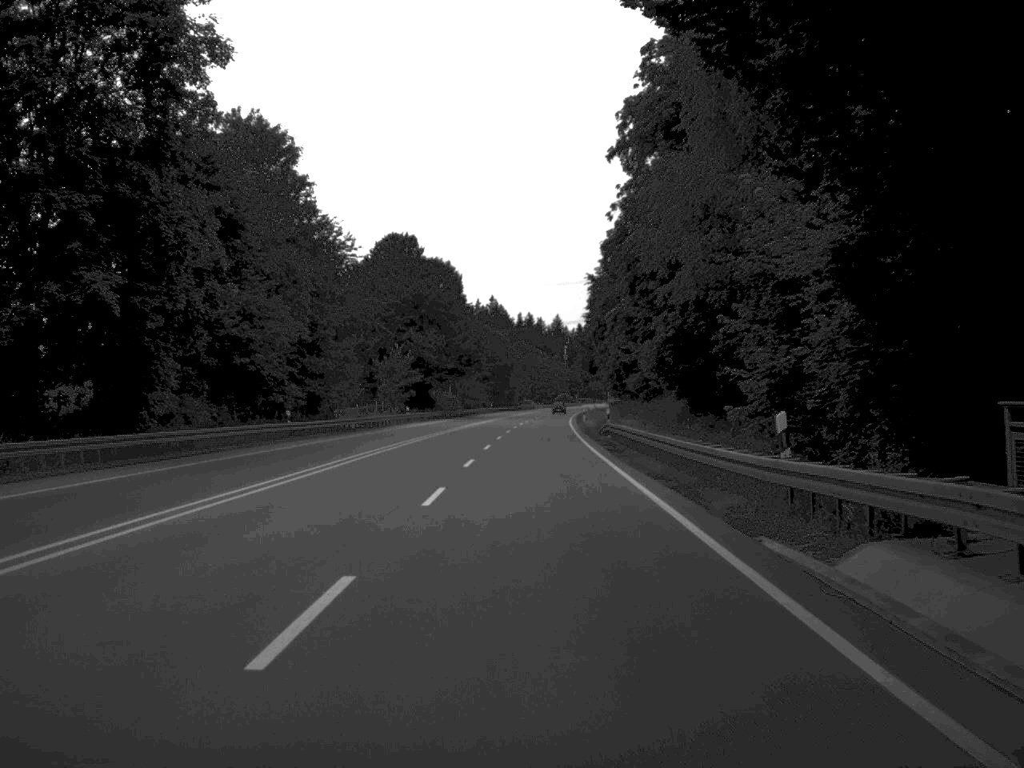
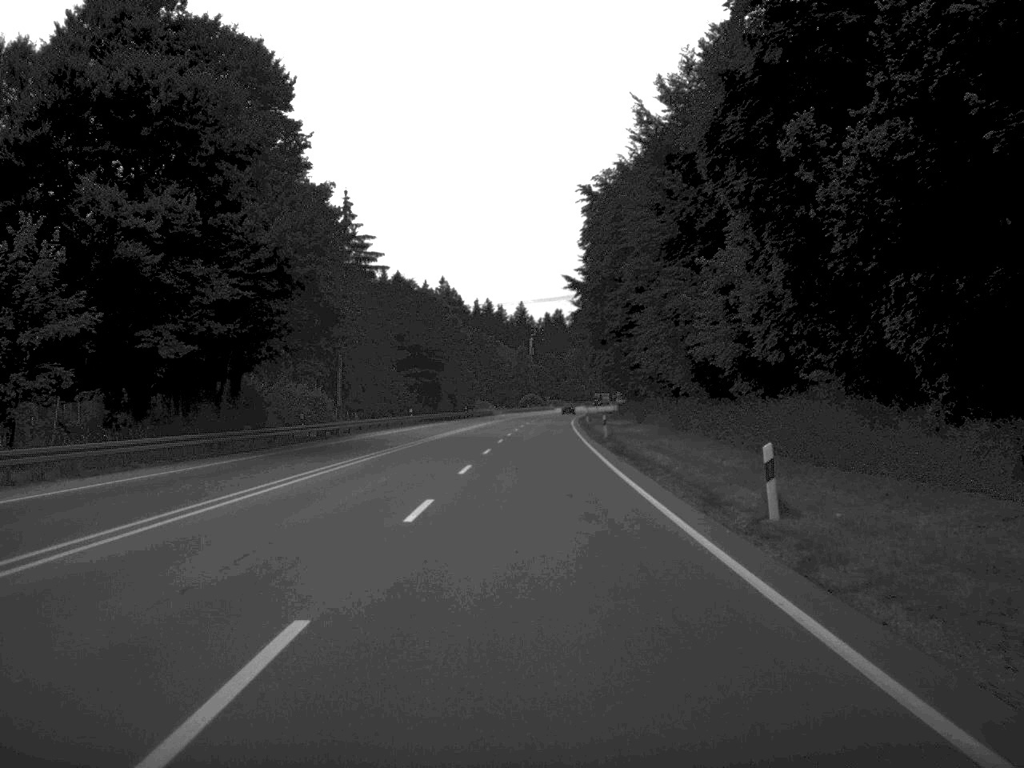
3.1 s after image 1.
(+0.9, +85.3) m; +2°
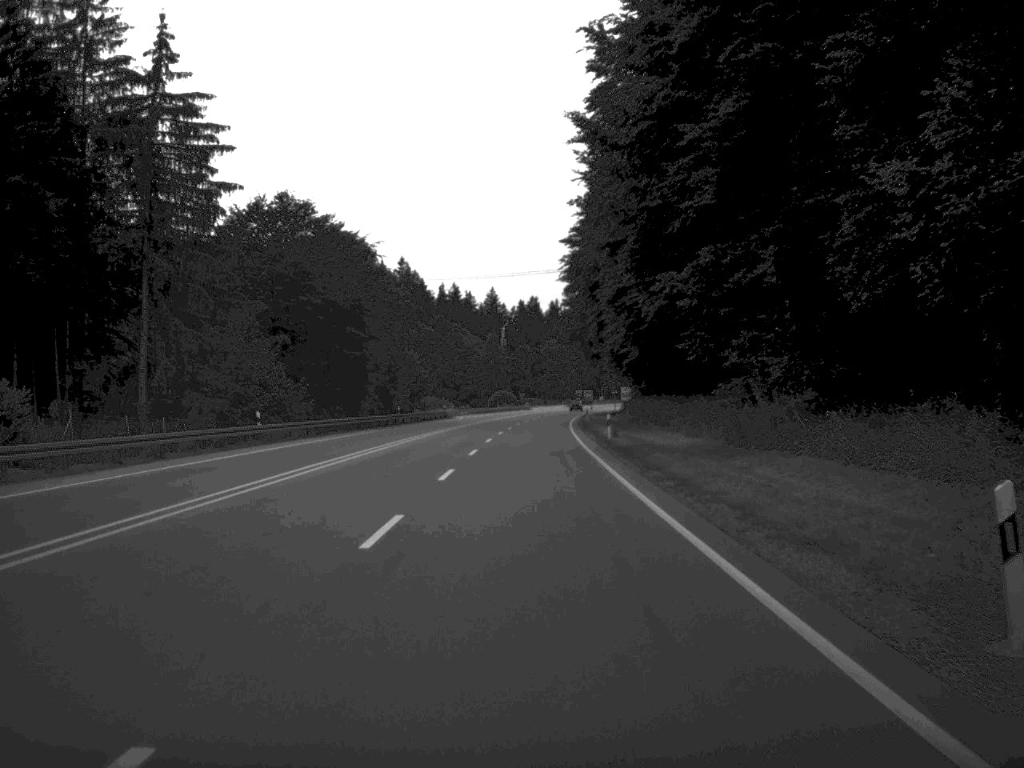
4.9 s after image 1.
(+0.5, +50.8) m; +1°
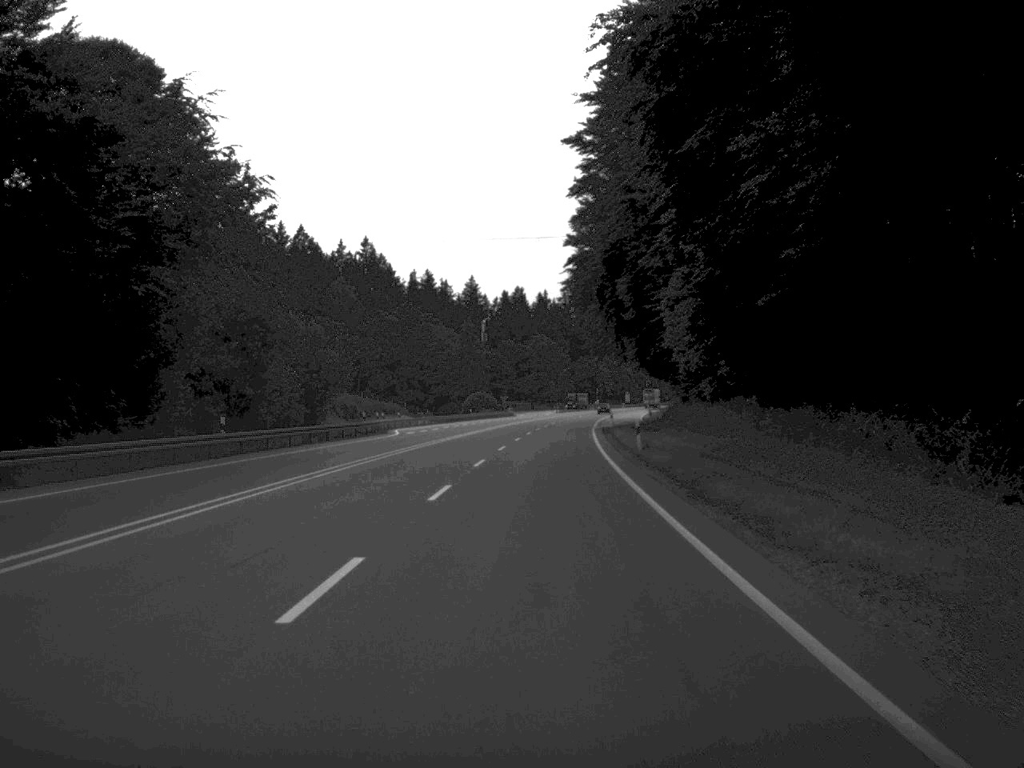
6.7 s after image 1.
(+0.3, +51.7) m; +1°
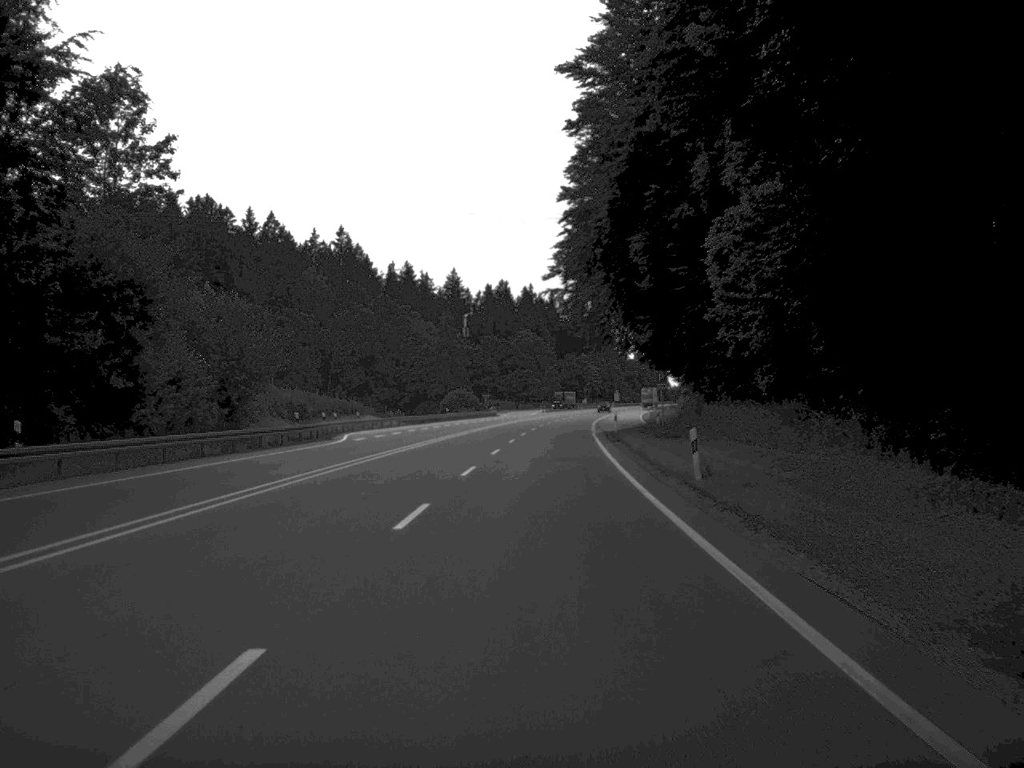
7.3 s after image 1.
(+0.1, +16.9) m; +1°
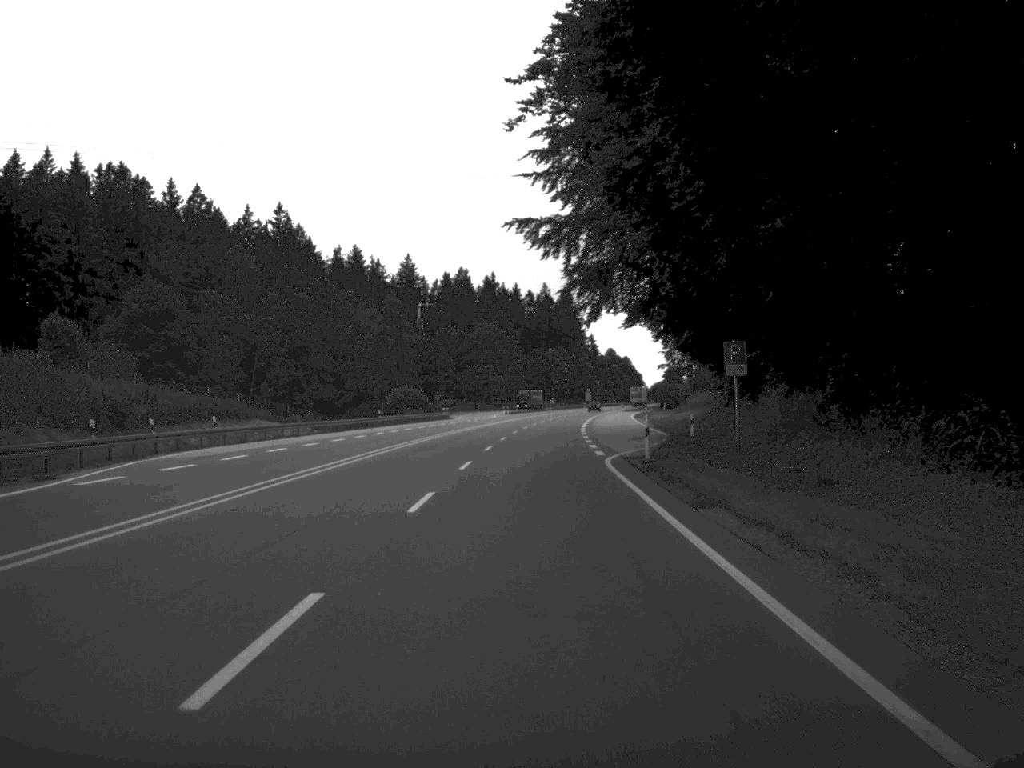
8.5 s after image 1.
(+0.4, +33.1) m; +2°
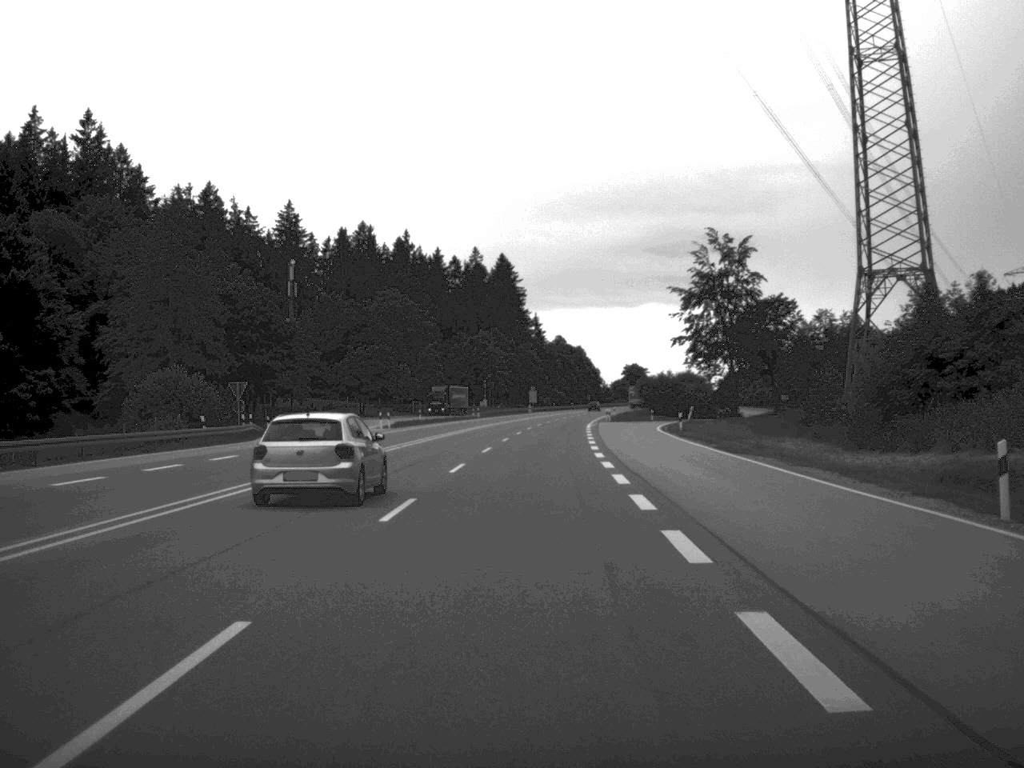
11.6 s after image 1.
(+2.1, +84.2) m; +3°
